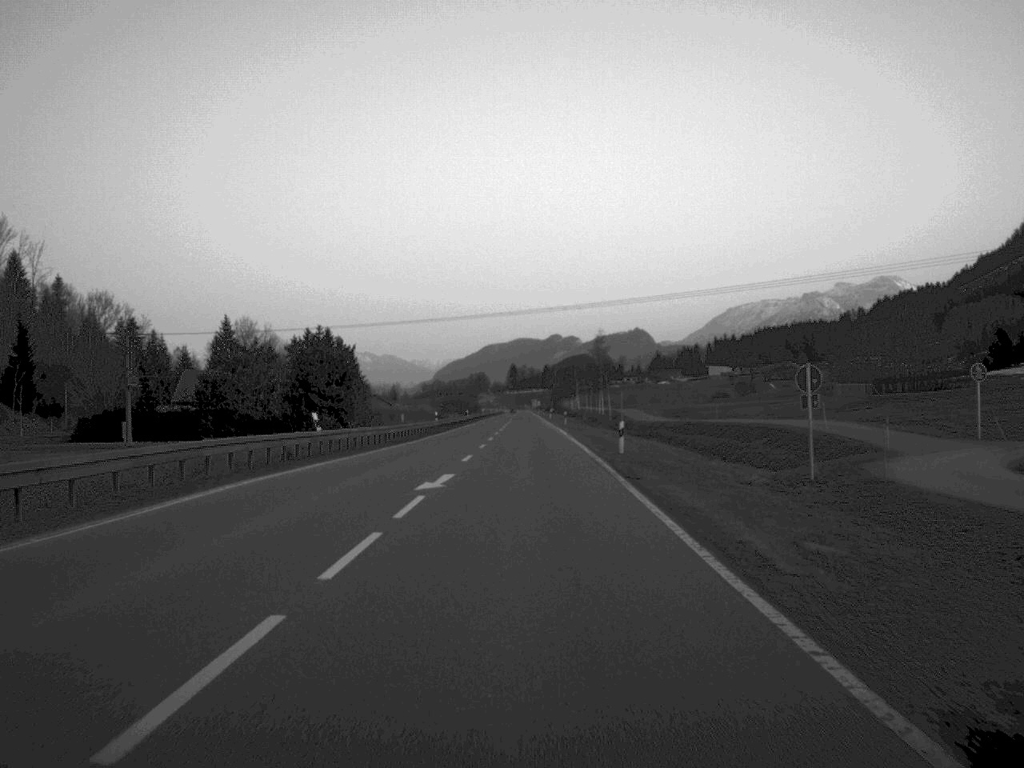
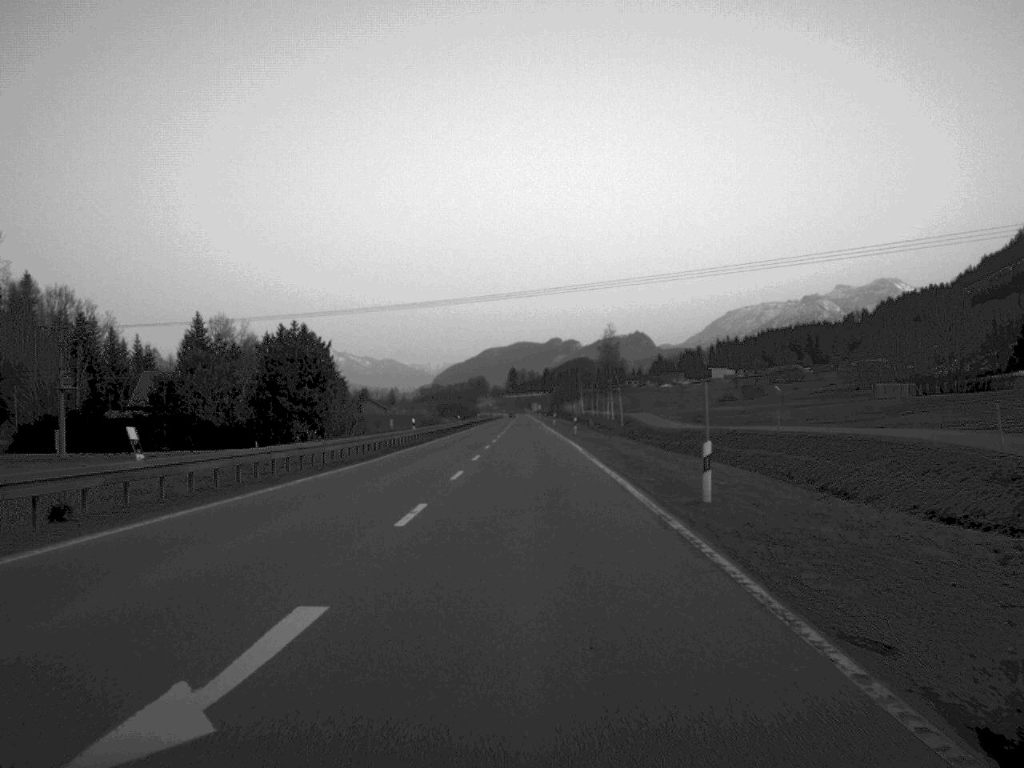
(0.0, +17.6) m; 0°
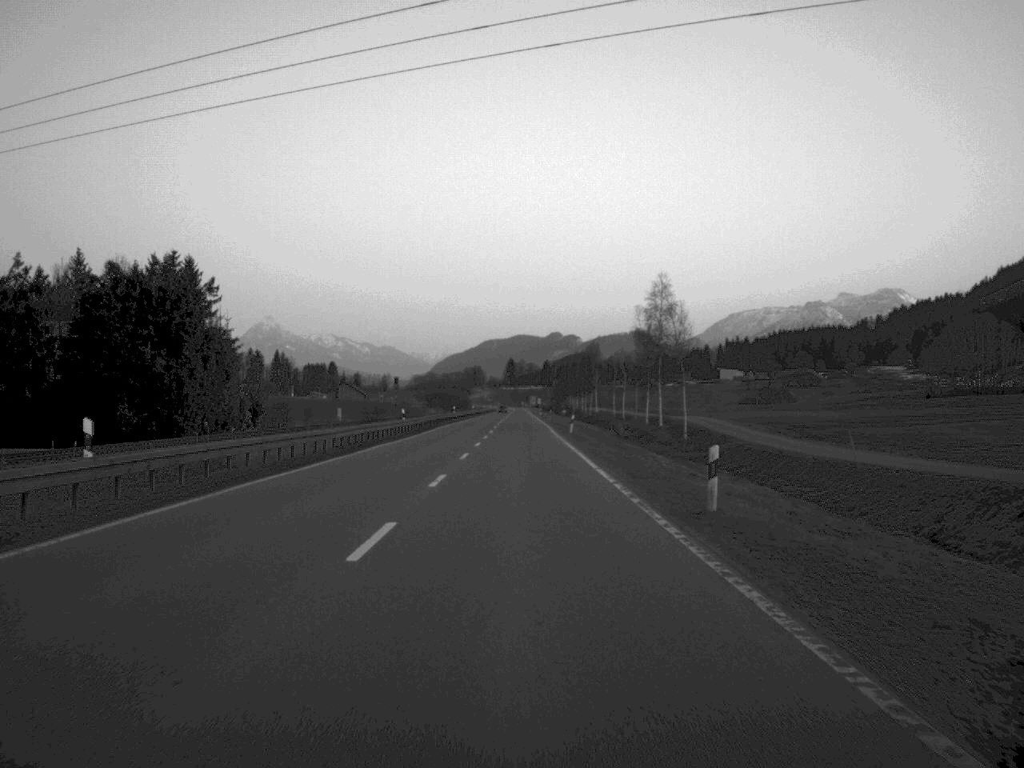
(+0.1, +52.0) m; 0°
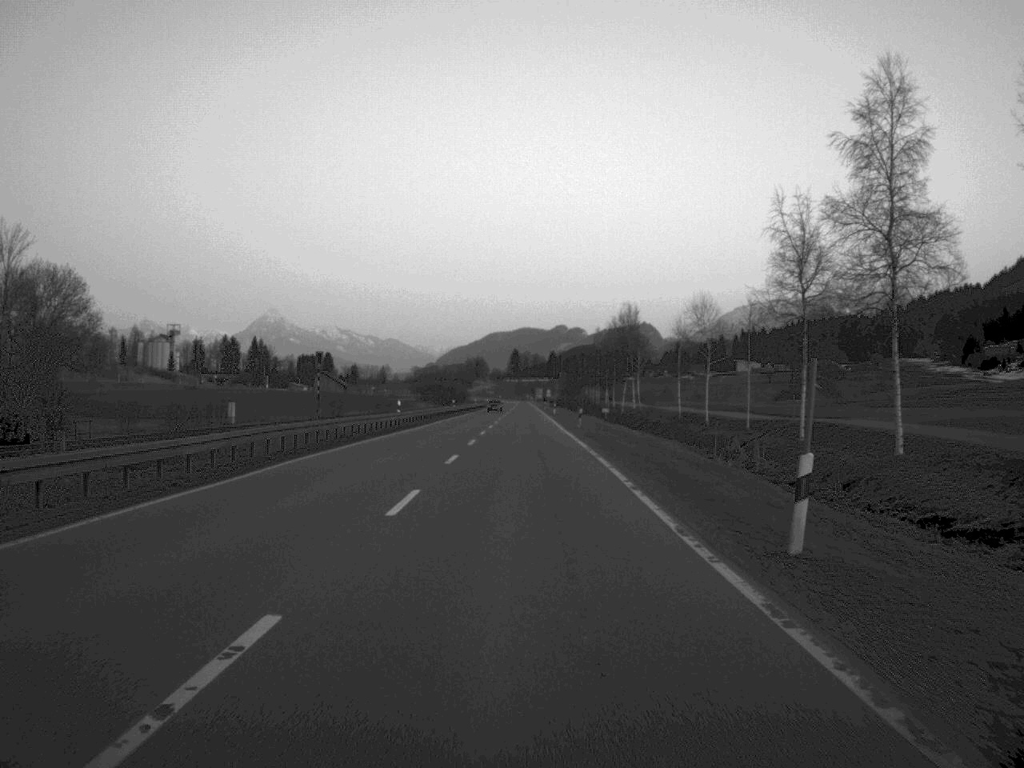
(-0.1, +55.2) m; 0°
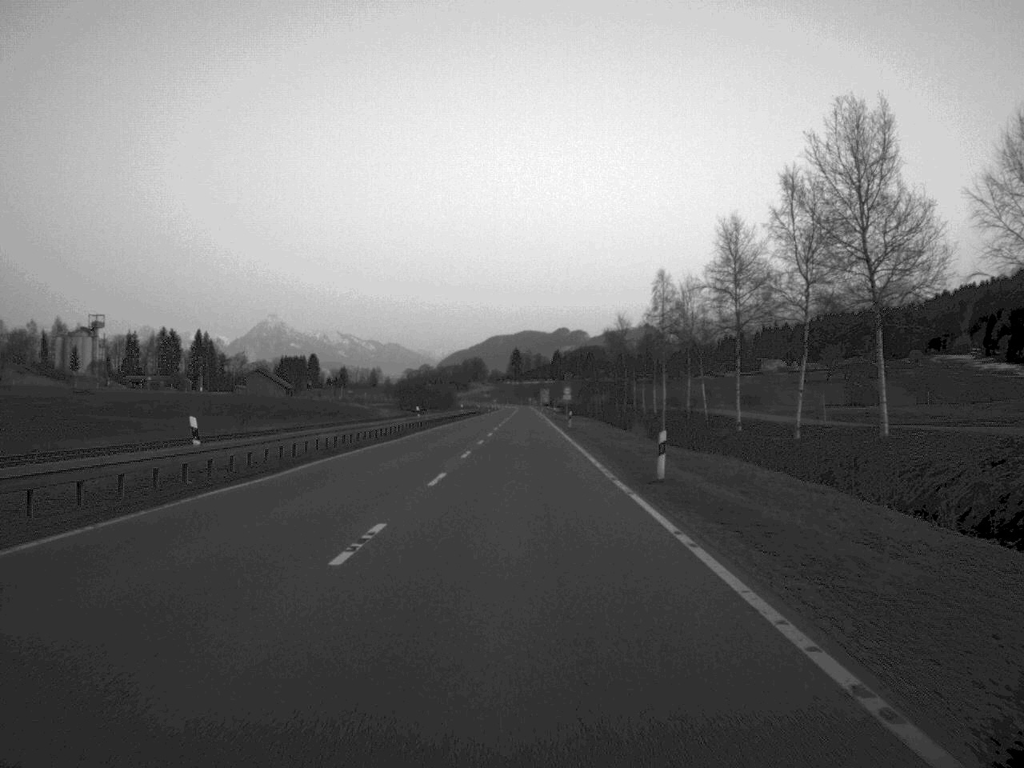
(+0.2, +87.9) m; 0°
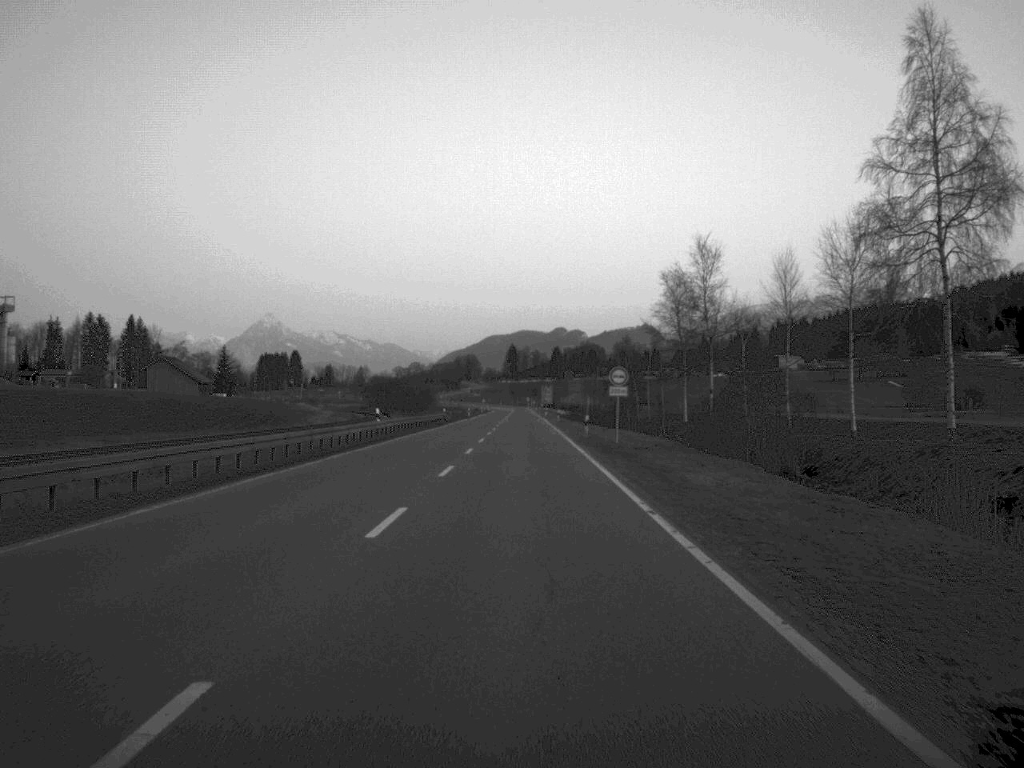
(+0.1, +68.8) m; 0°
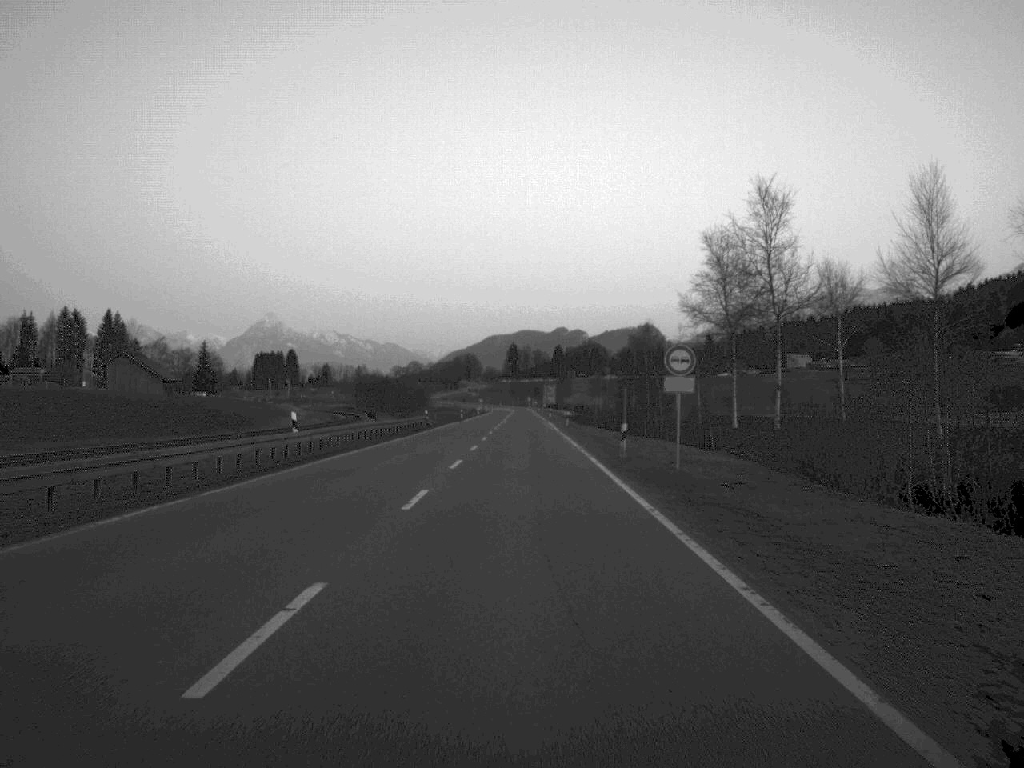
(0.0, +20.1) m; 0°
